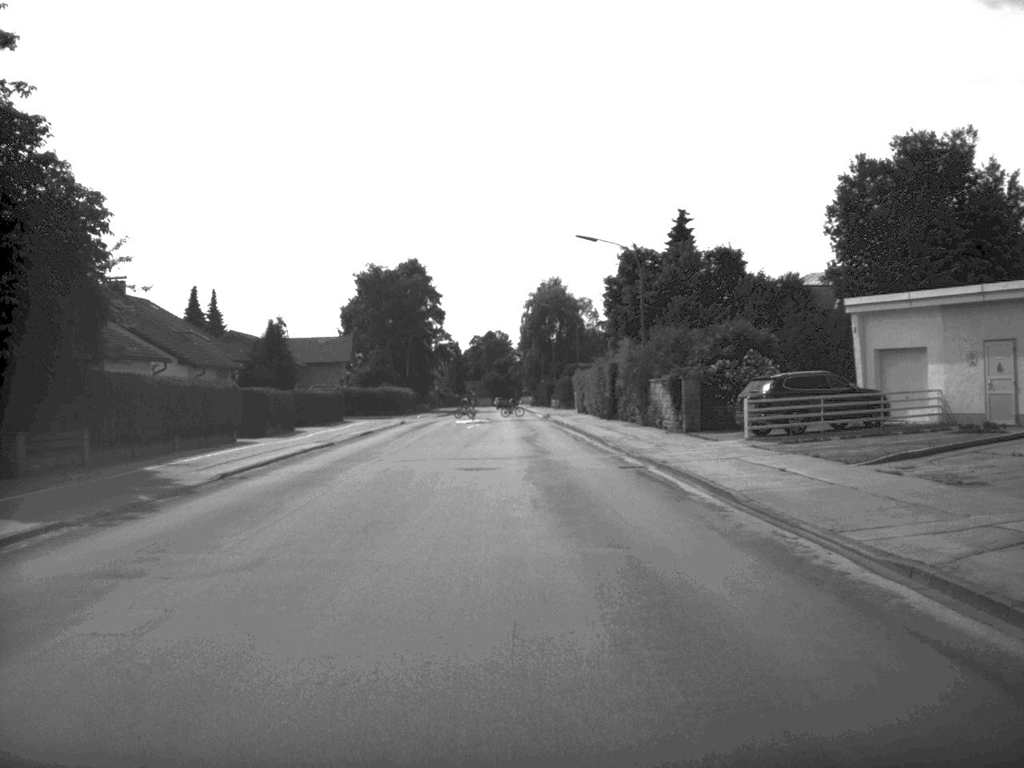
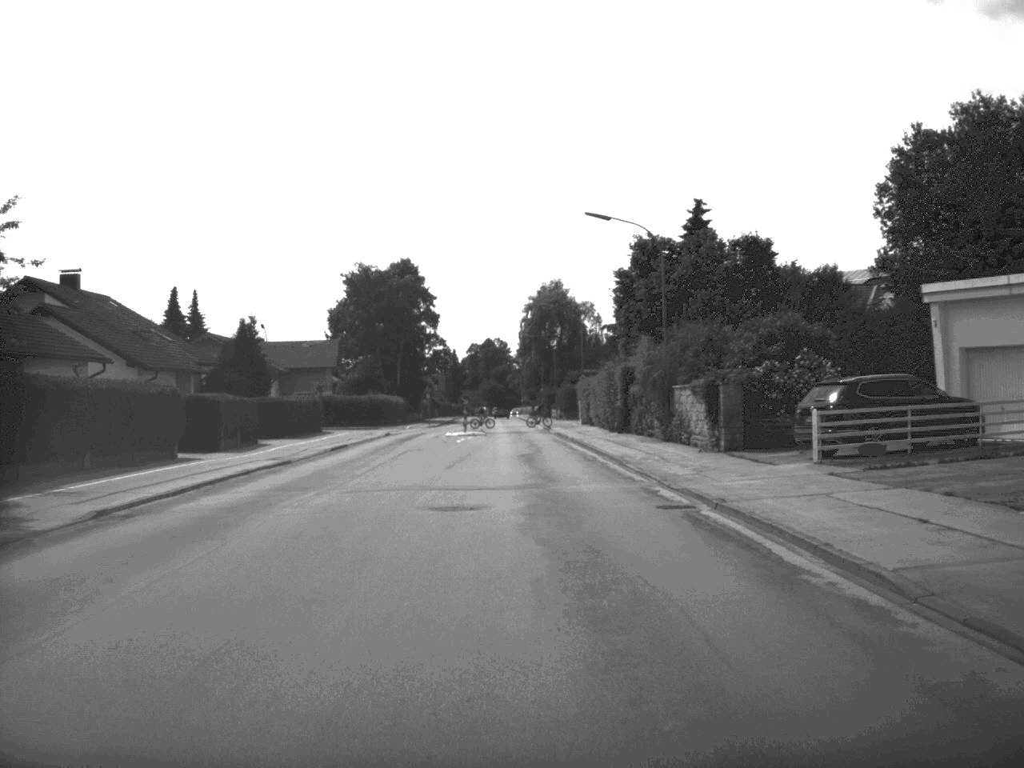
(0.0, +7.8) m; 0°
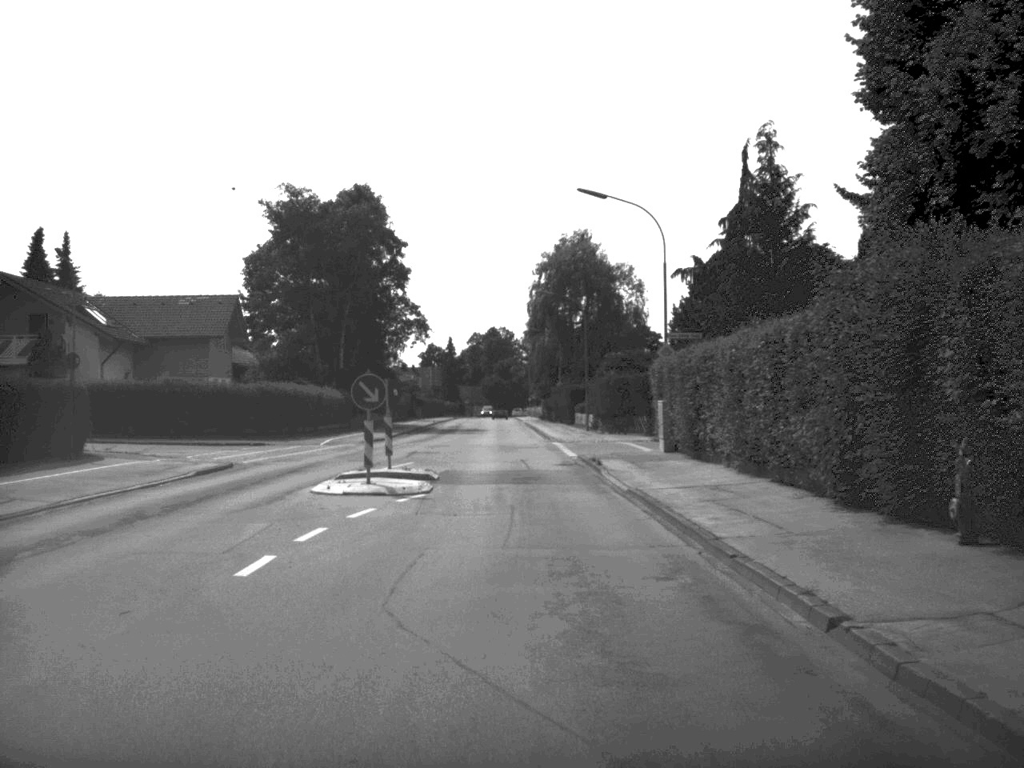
(-0.2, +40.2) m; 0°
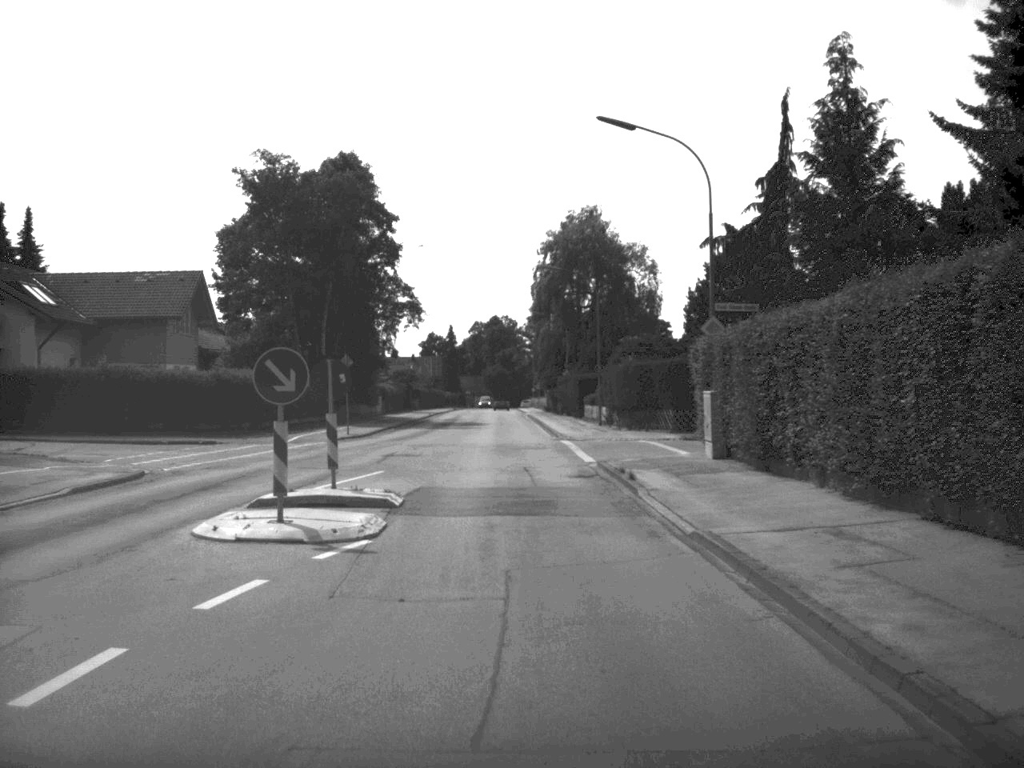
(0.0, +8.0) m; 0°
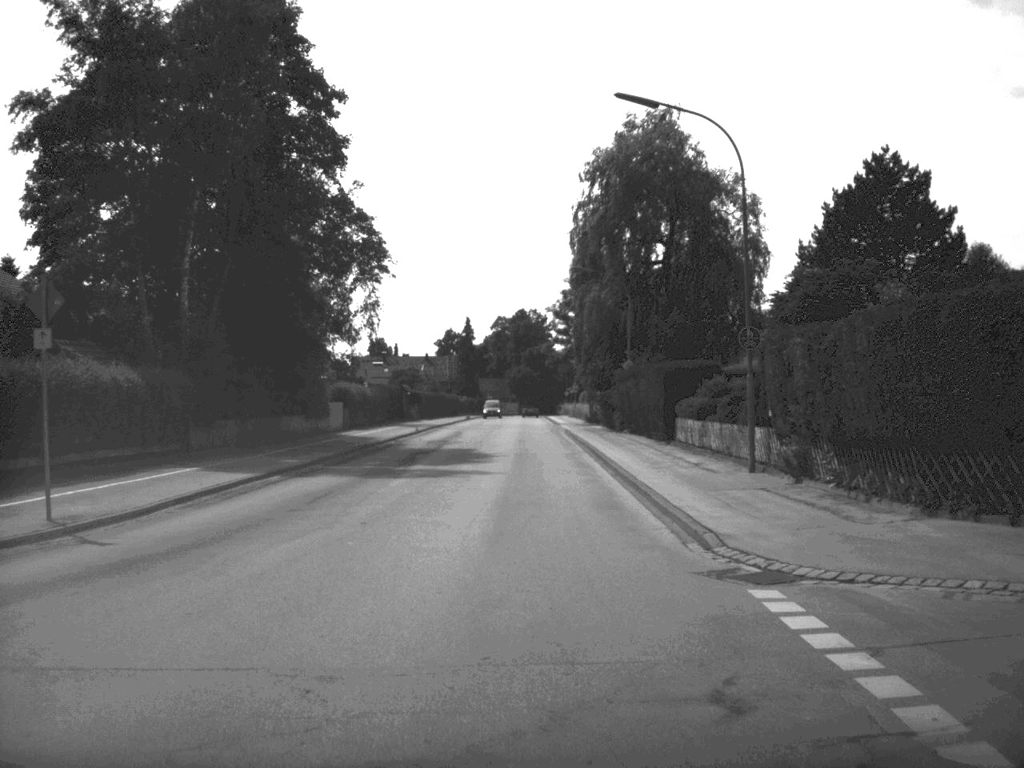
(-0.4, +32.0) m; -1°
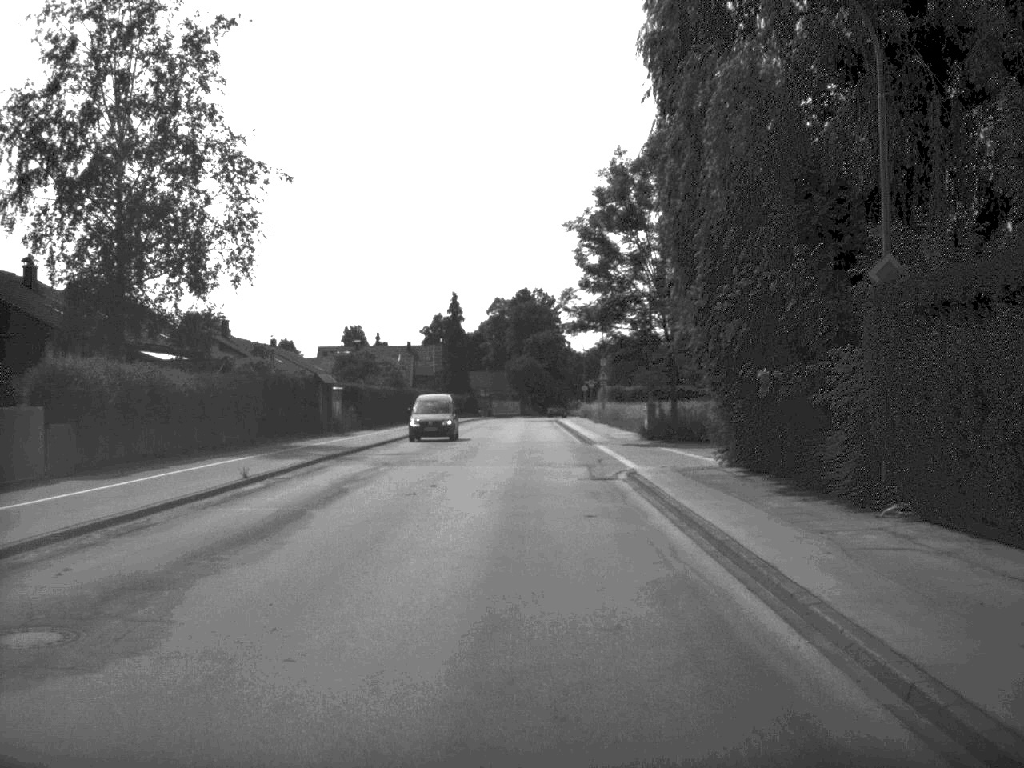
(+0.1, +38.7) m; 0°
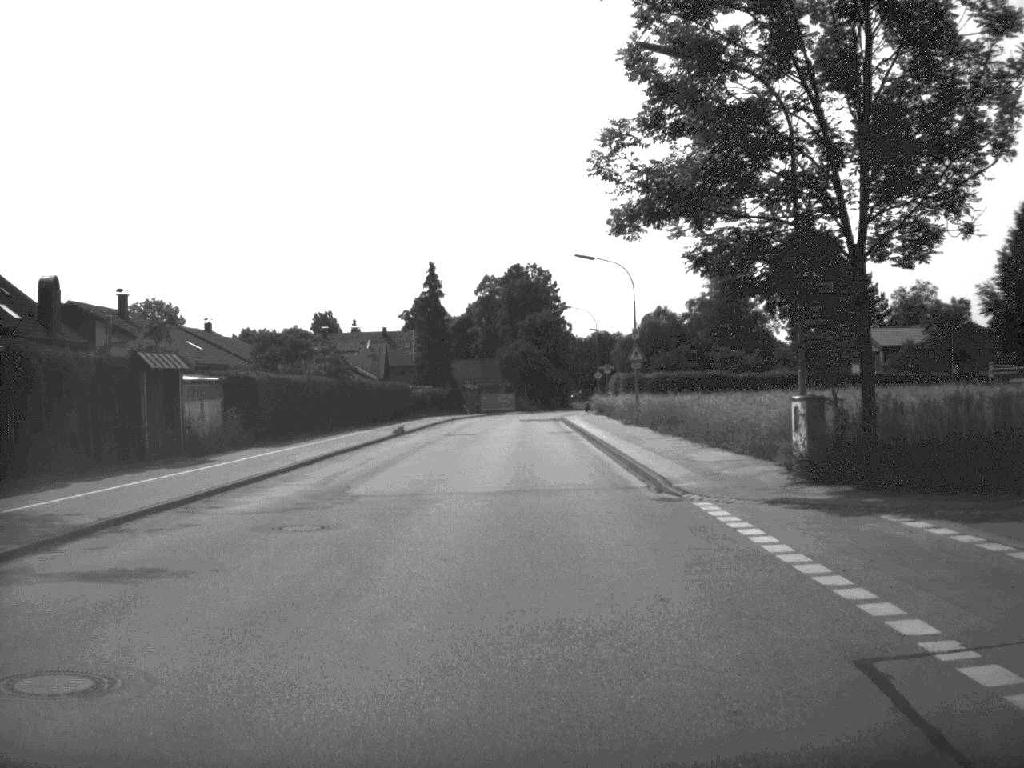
(0.0, +25.3) m; 0°
